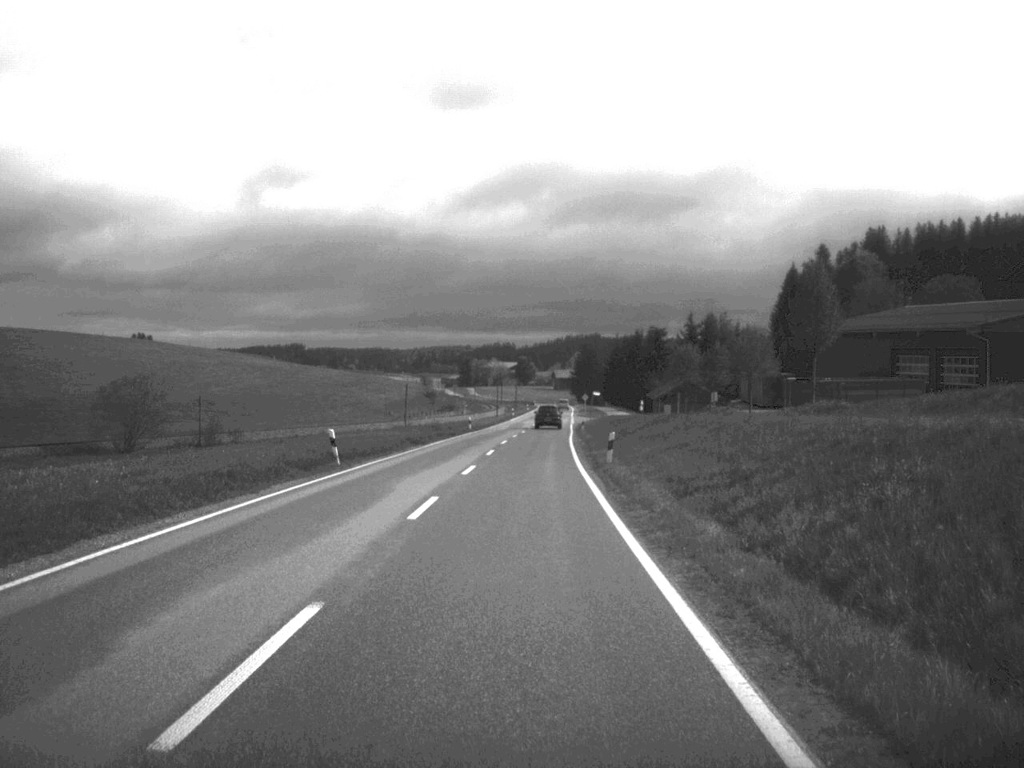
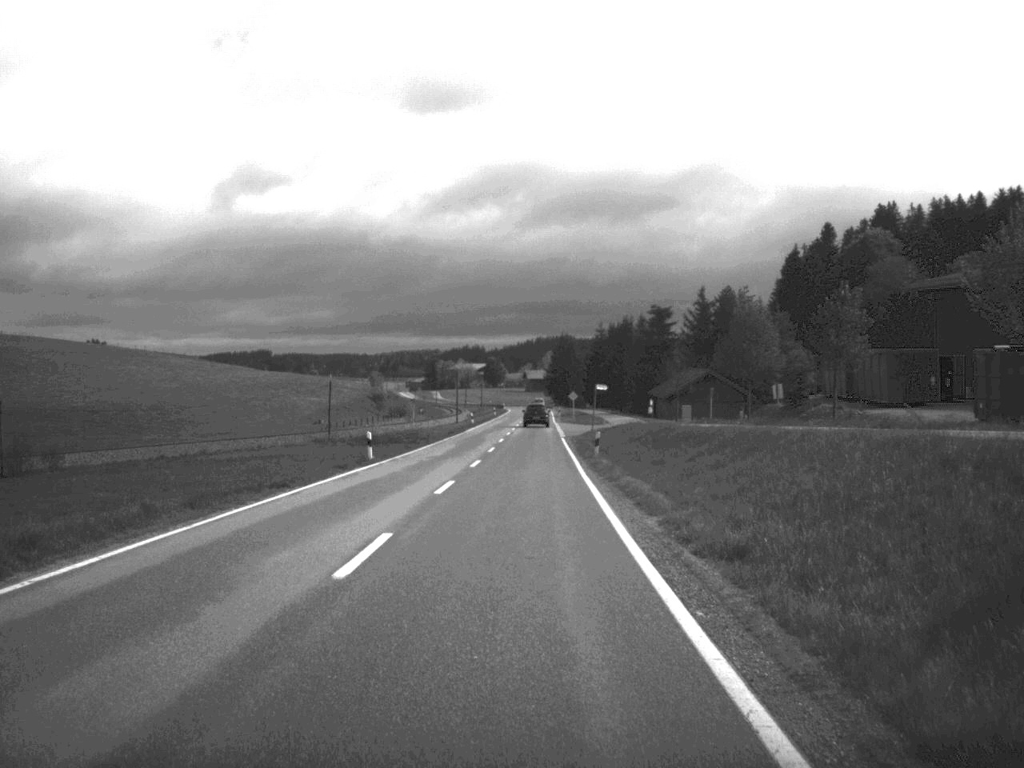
(+0.4, +41.1) m; +1°
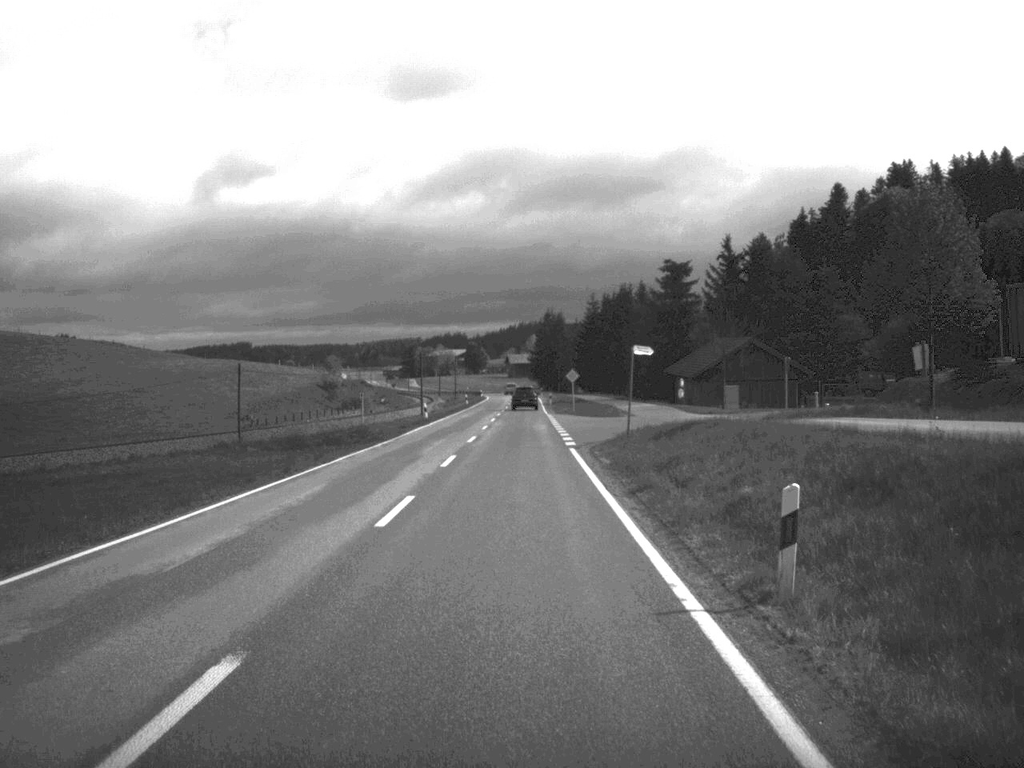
(+0.2, +31.4) m; +1°
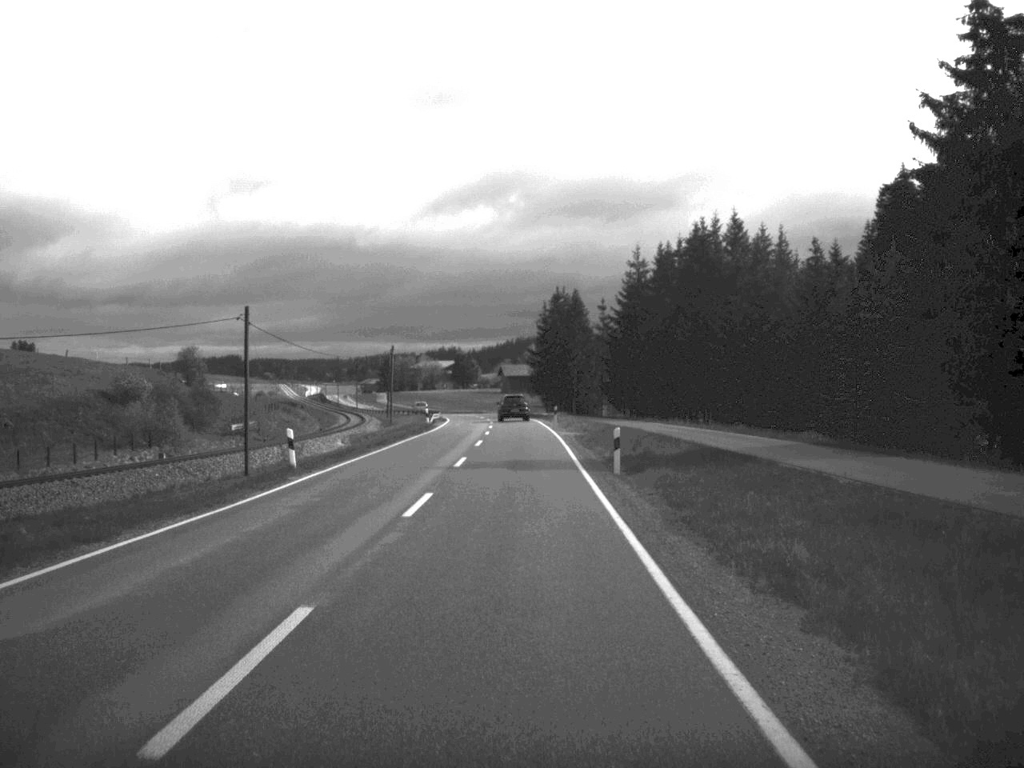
(-0.1, +79.9) m; 0°
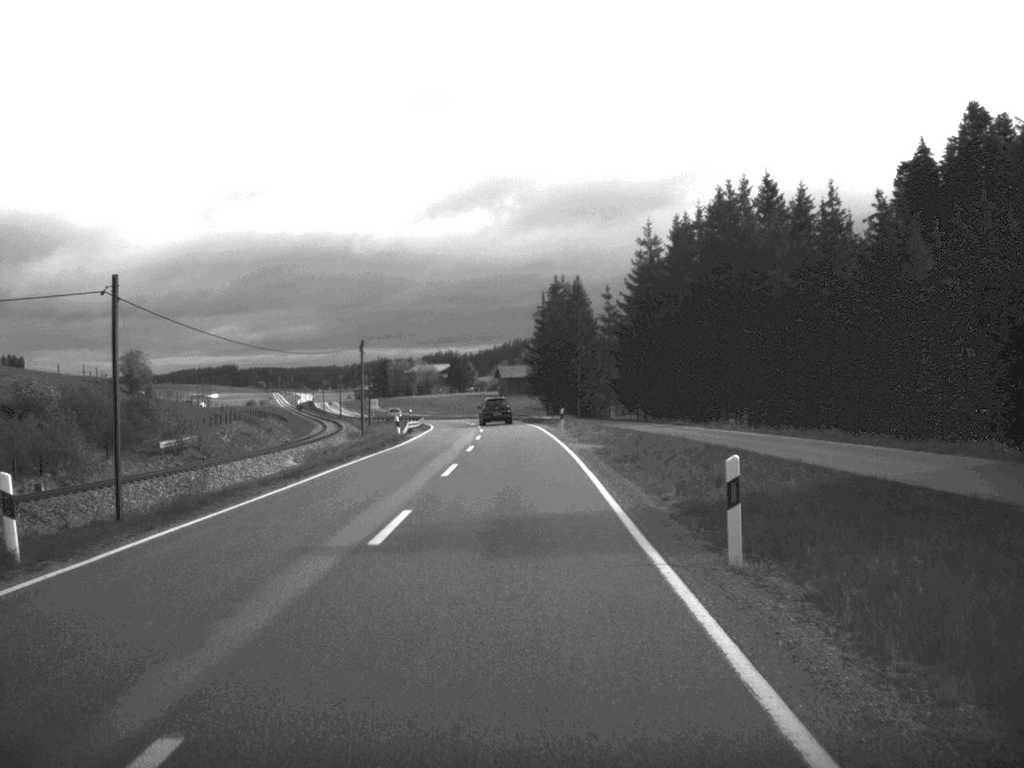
(0.0, +15.6) m; 0°
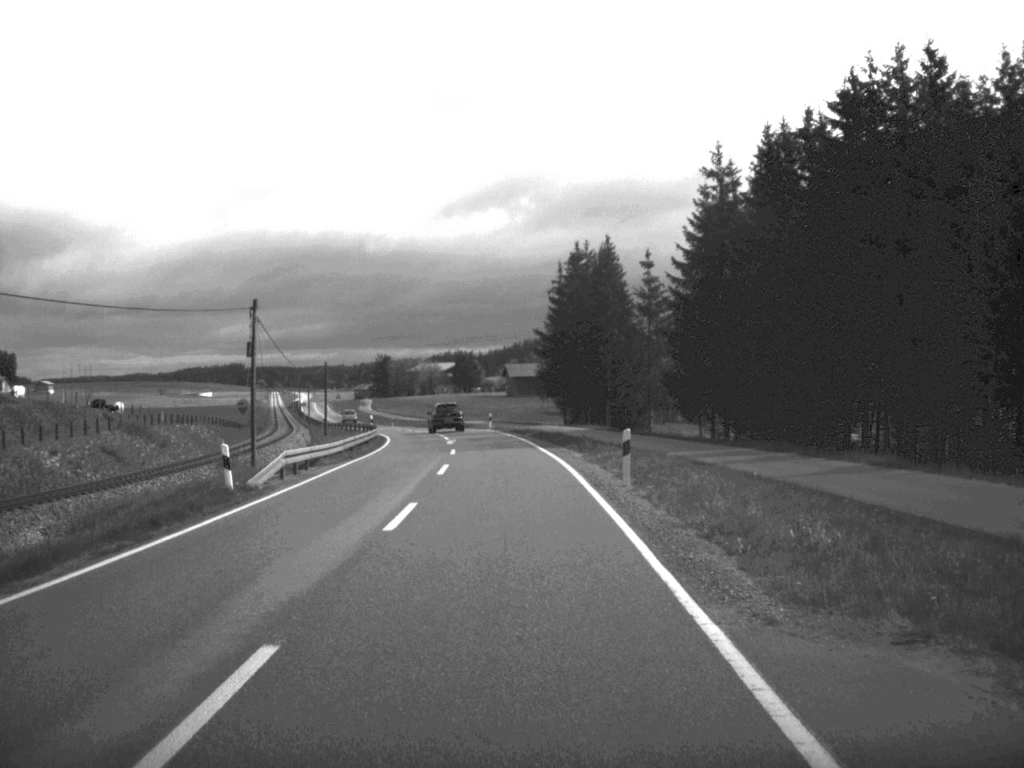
(-0.1, +32.8) m; -1°
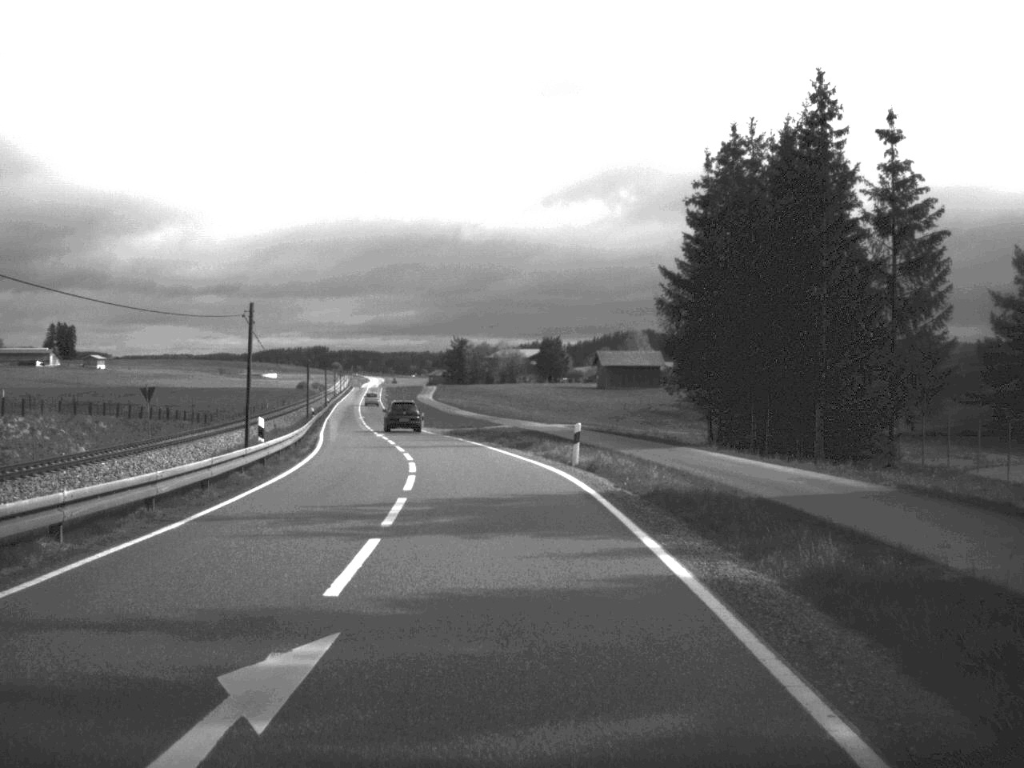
(-1.3, +47.3) m; -4°
